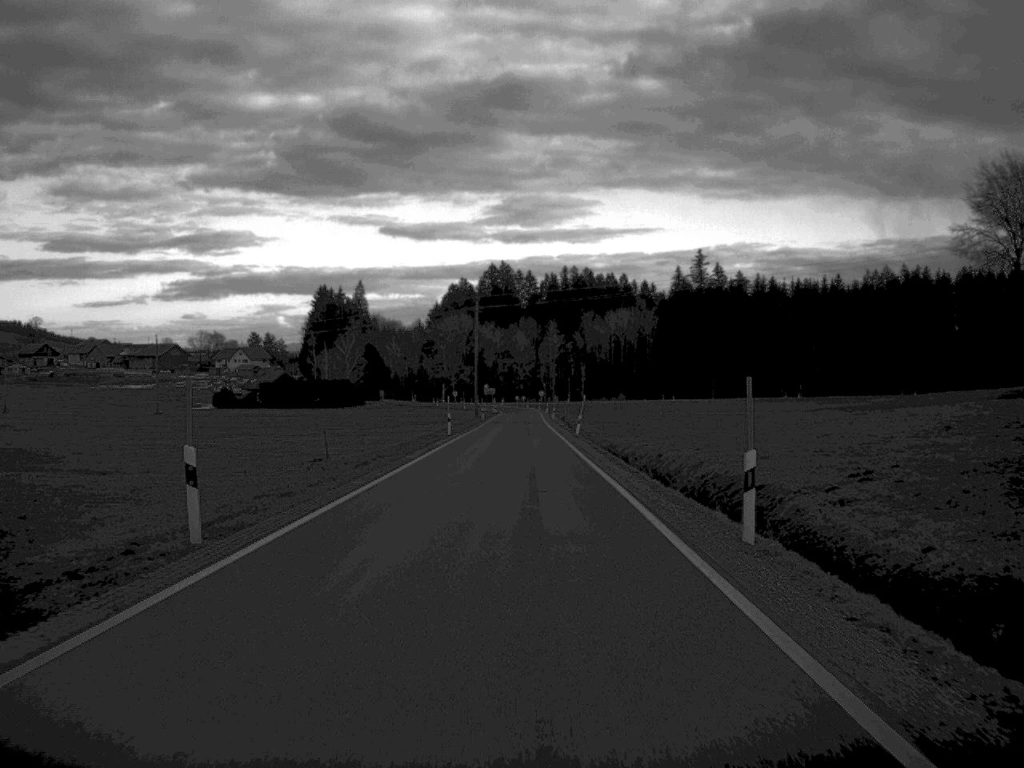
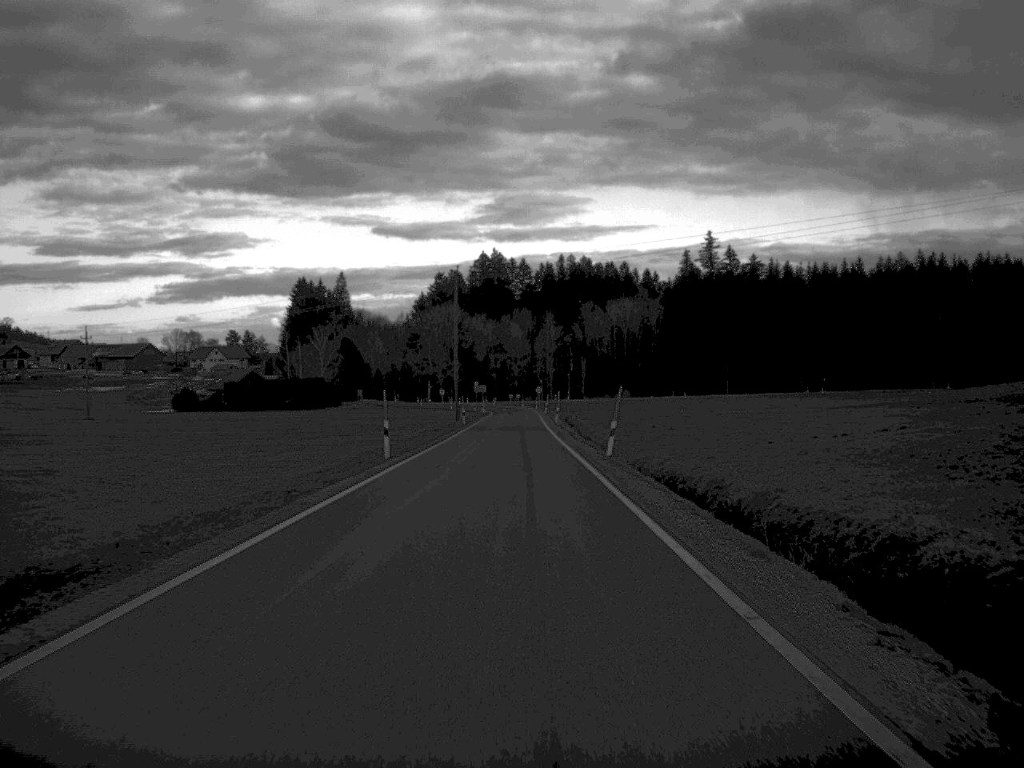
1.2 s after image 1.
(0.0, +27.3) m; 0°
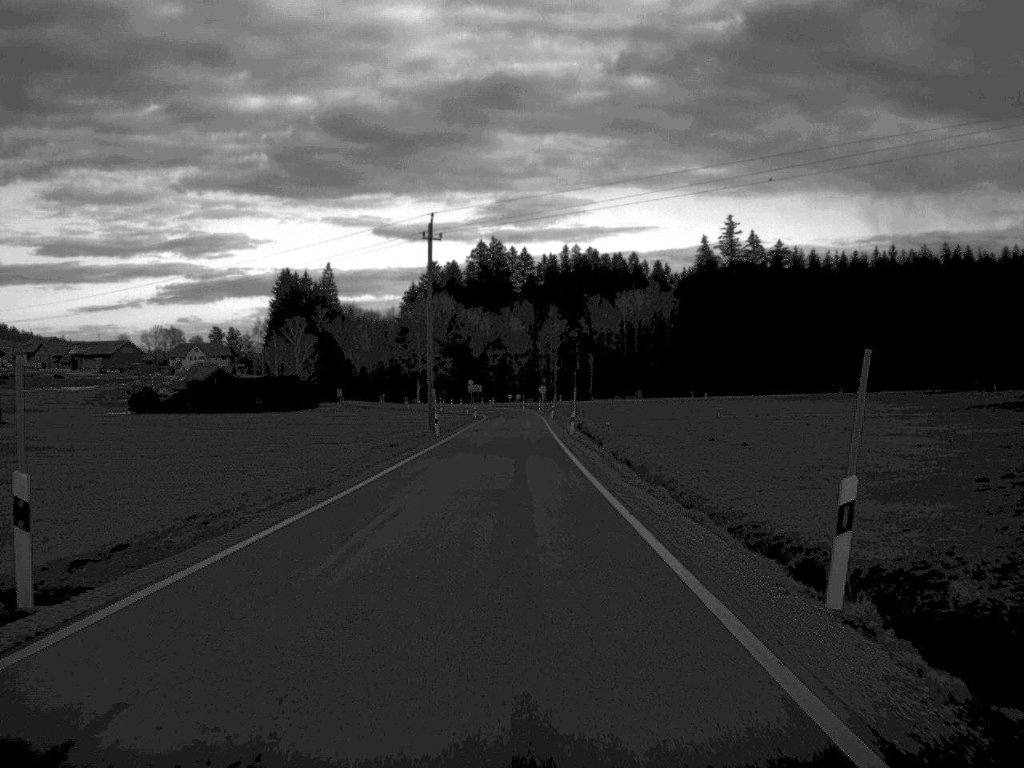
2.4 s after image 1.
(0.0, +27.1) m; 0°
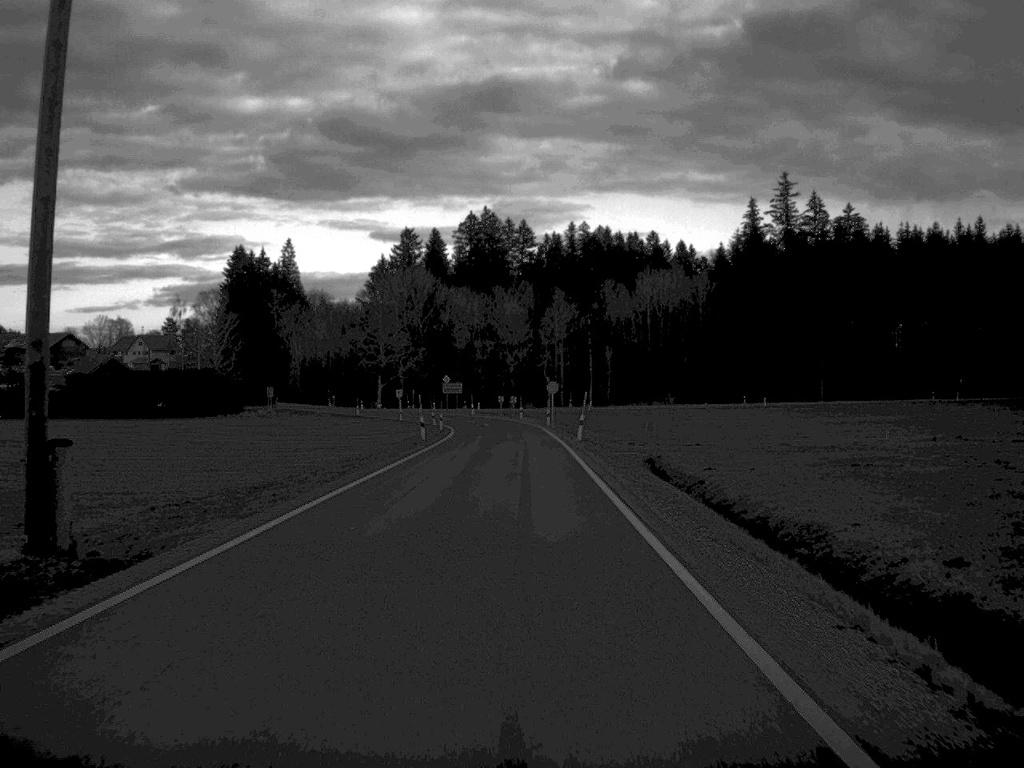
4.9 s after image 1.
(-0.2, +55.6) m; 0°
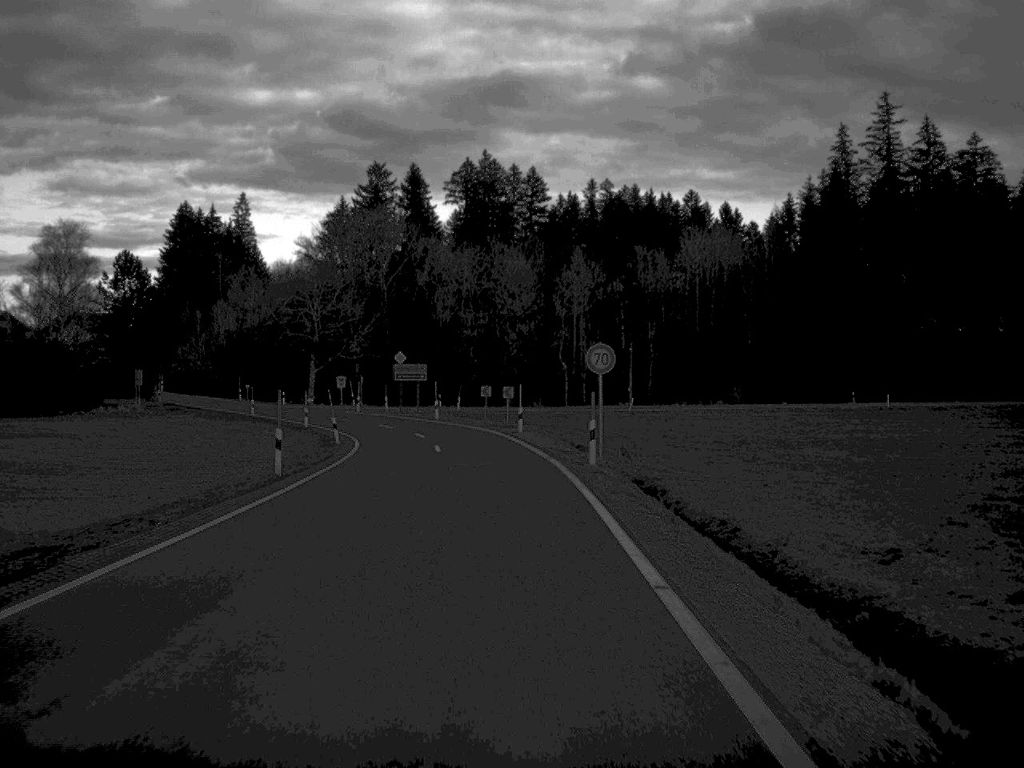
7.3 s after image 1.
(+0.1, +54.4) m; -1°
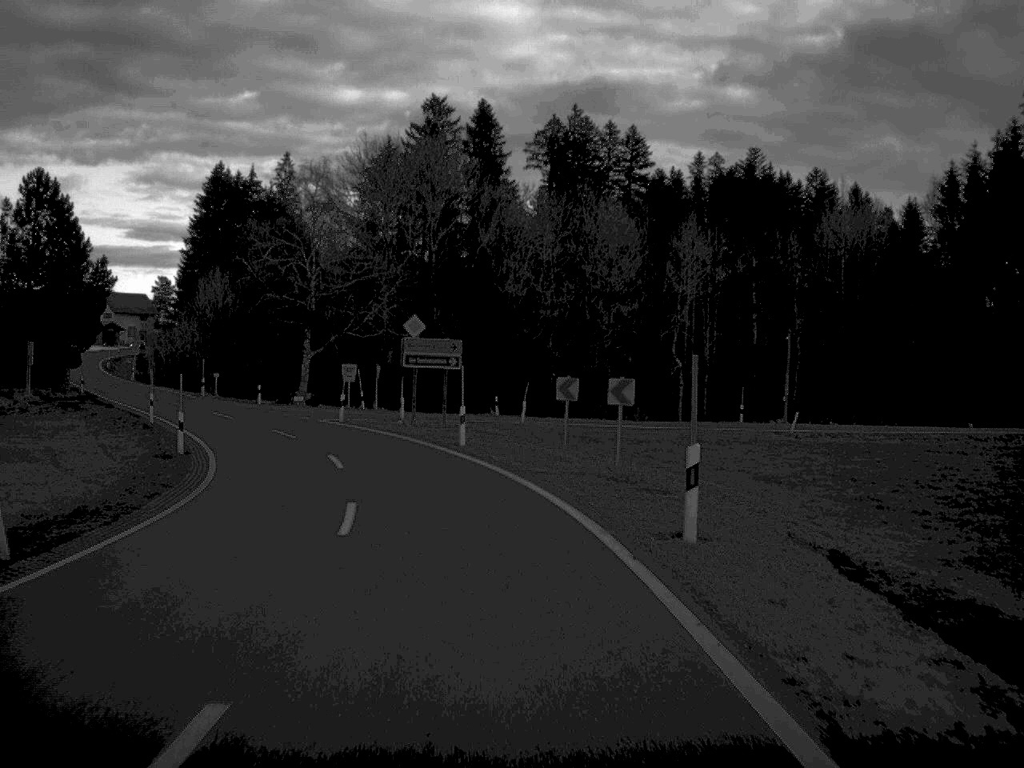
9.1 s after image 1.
(-1.0, +36.4) m; -4°
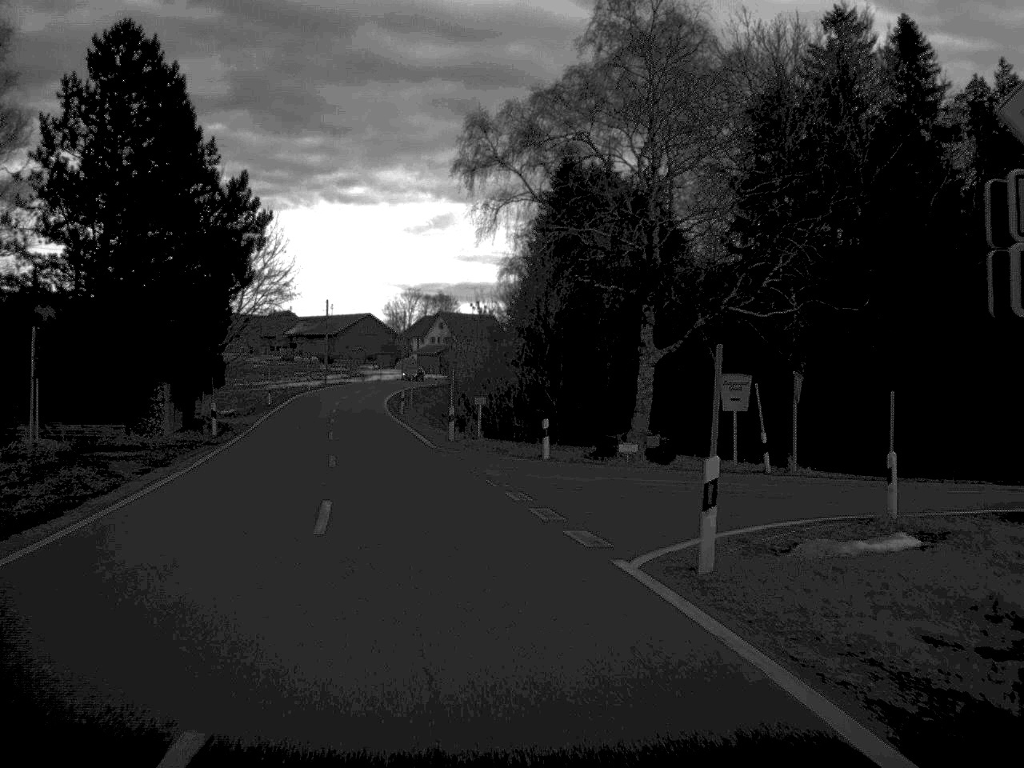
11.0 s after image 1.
(-5.0, +36.2) m; -18°
